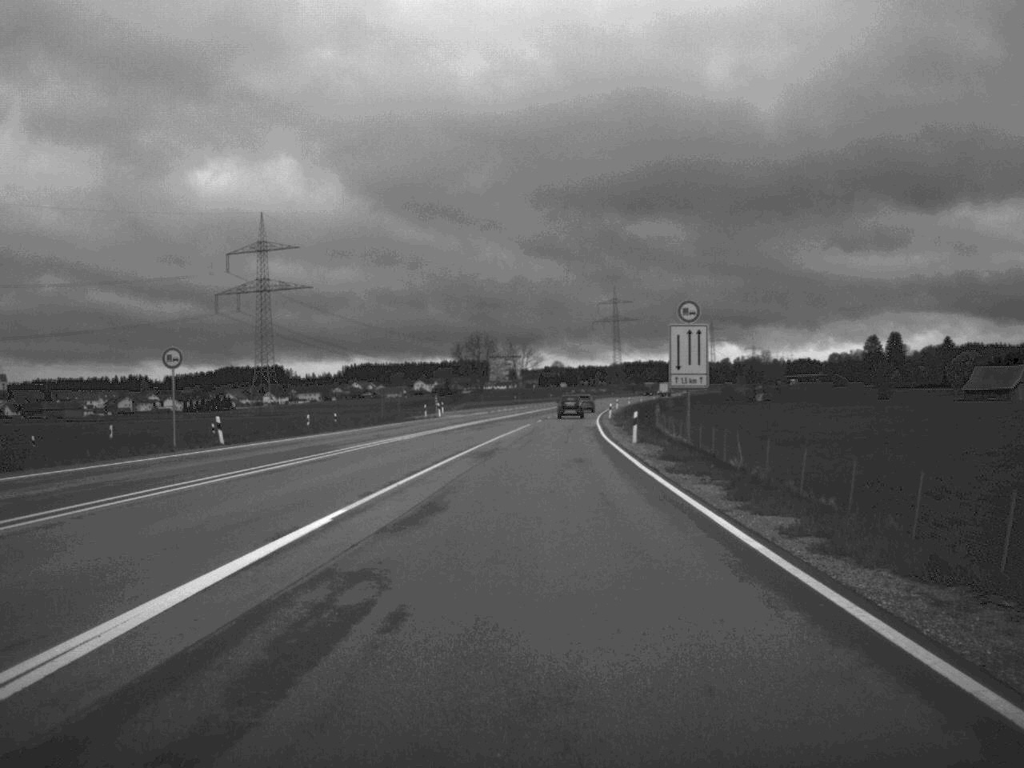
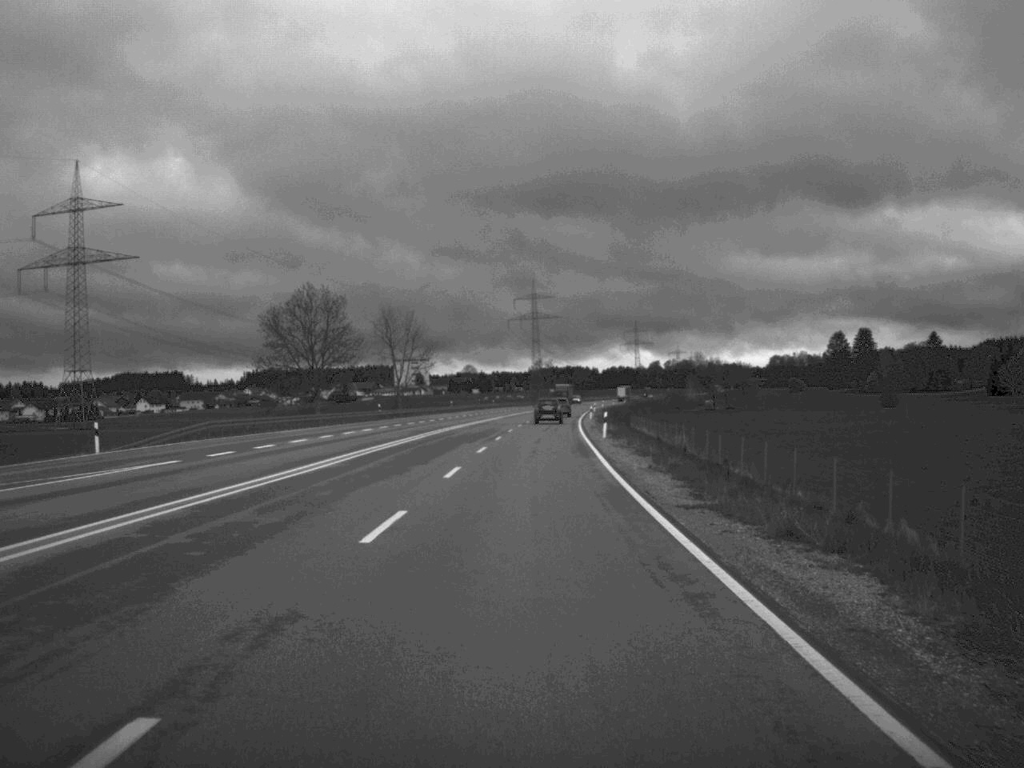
(+3.1, +87.8) m; +4°
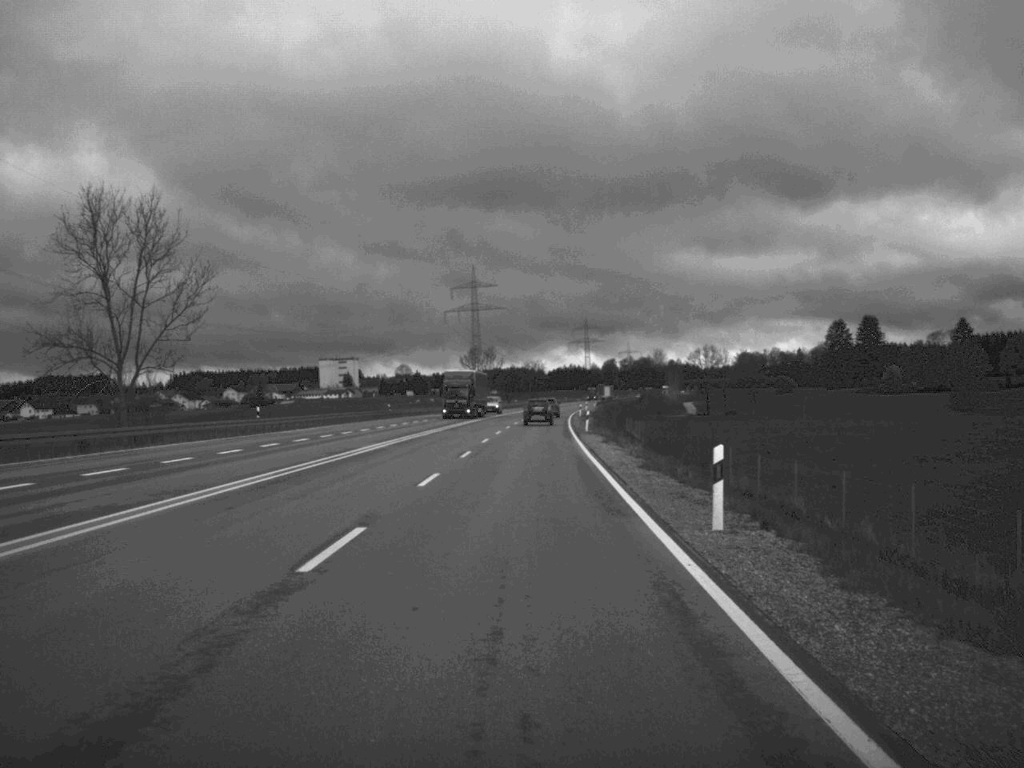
(+2.0, +85.9) m; +2°
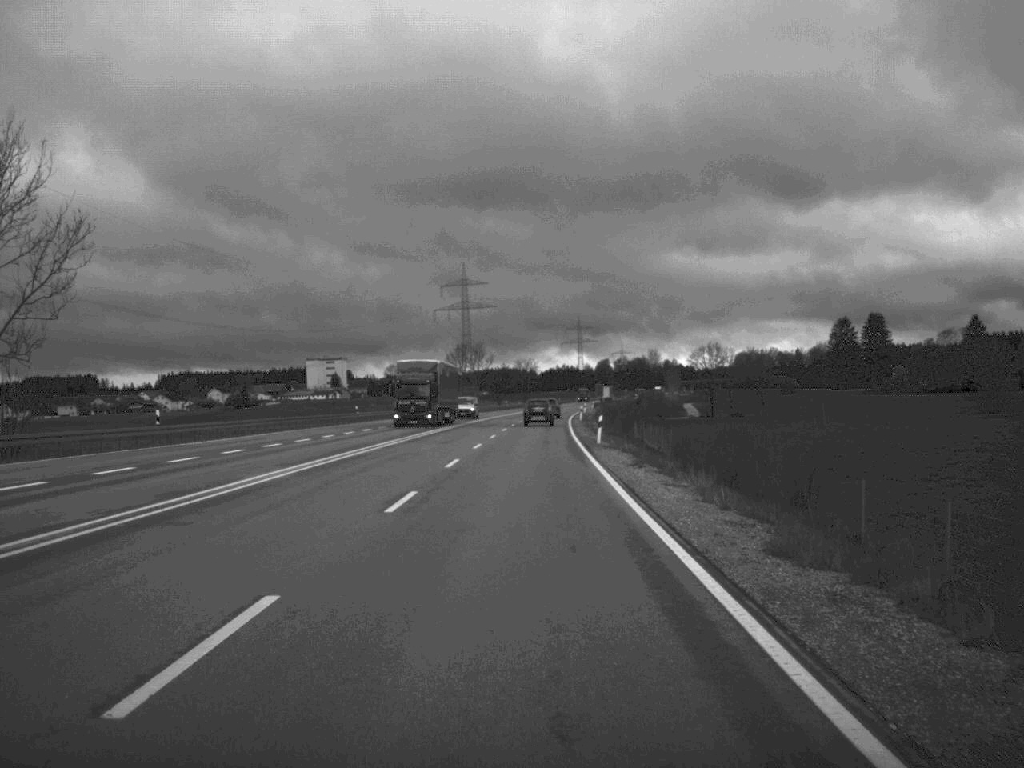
(+0.1, +17.1) m; 0°
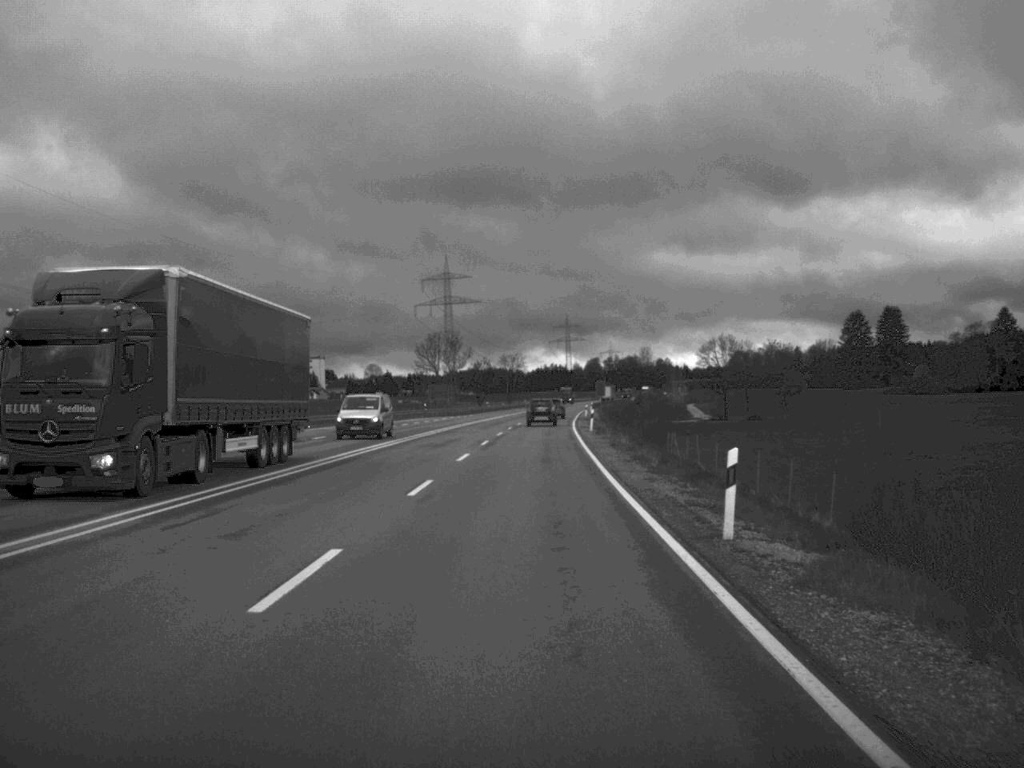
(+0.2, +32.7) m; +1°
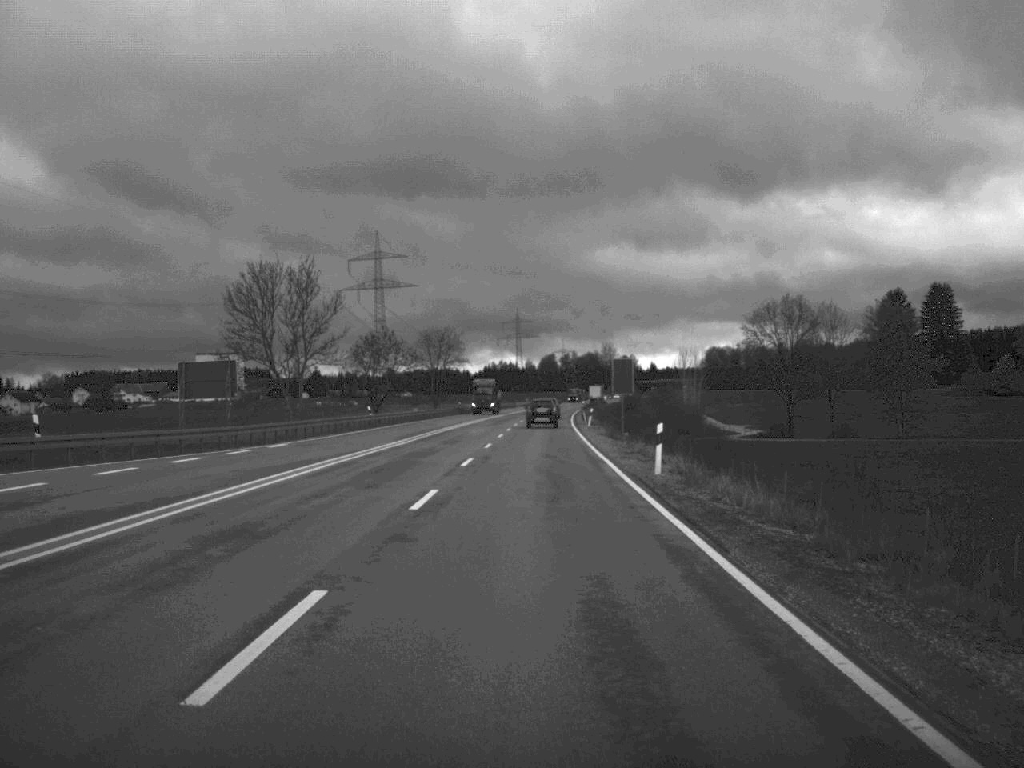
(+1.3, +86.2) m; +2°
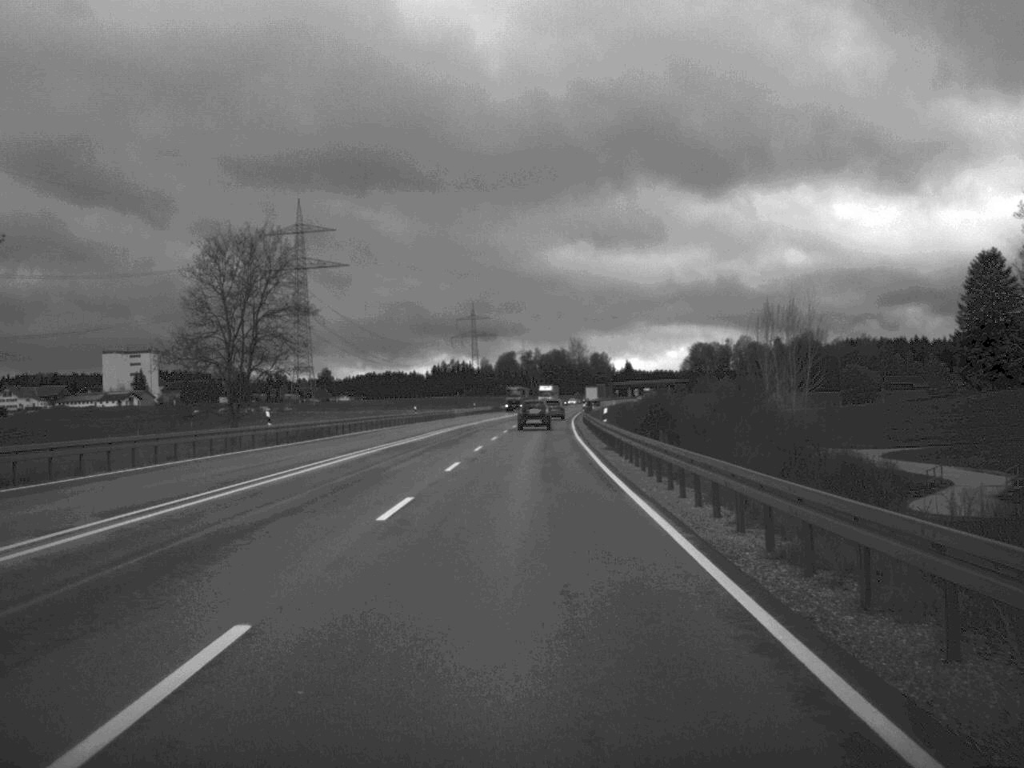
(+1.2, +85.0) m; +2°
